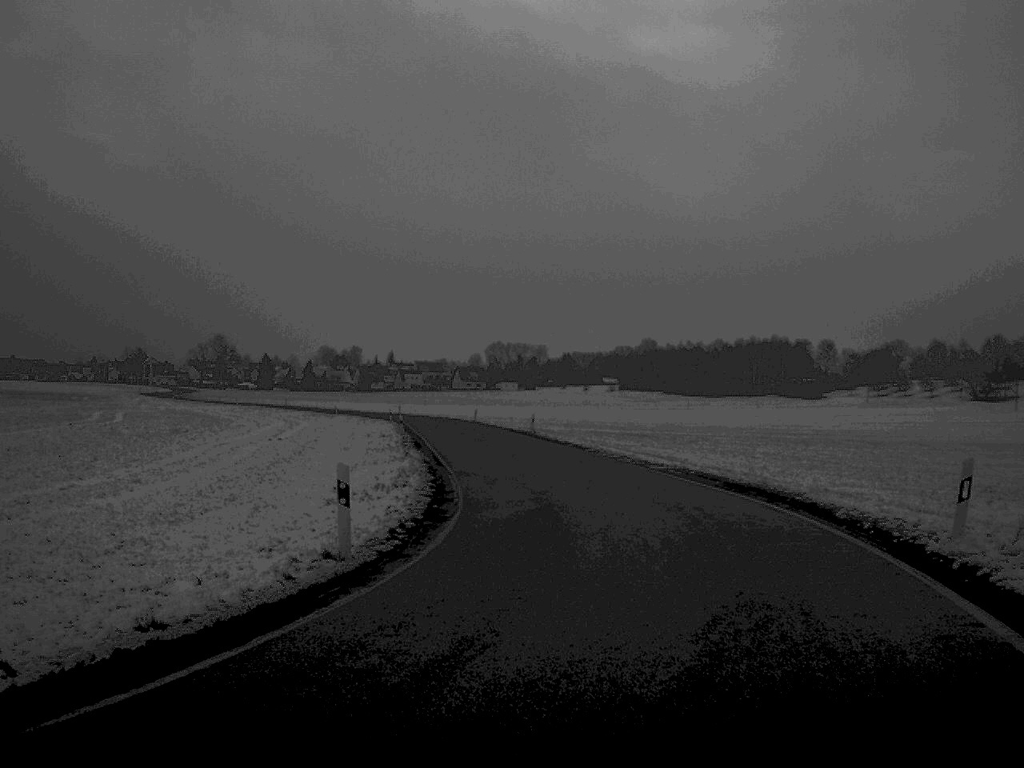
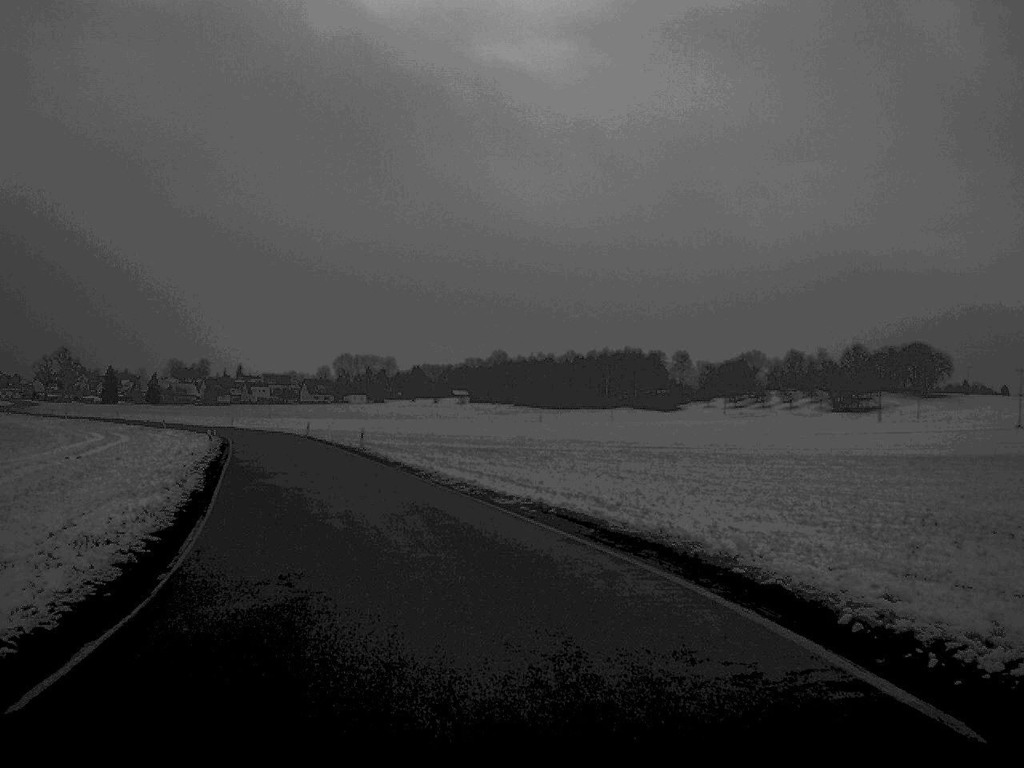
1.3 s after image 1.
(+0.8, +8.6) m; +6°
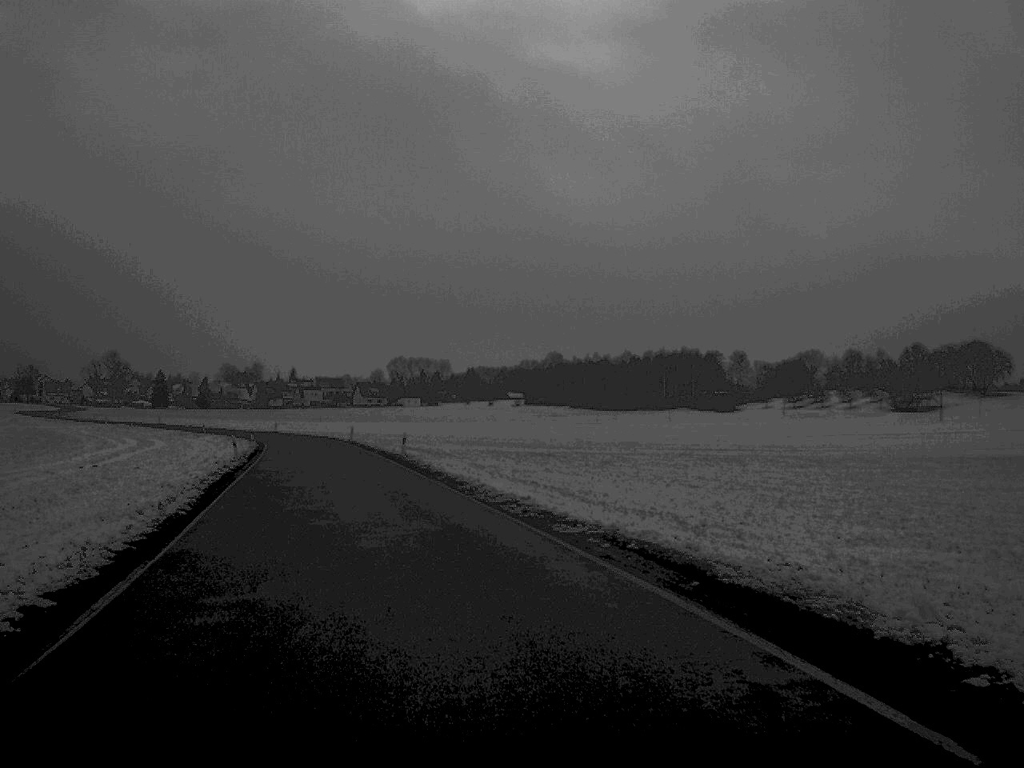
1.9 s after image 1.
(-0.1, +5.5) m; -3°
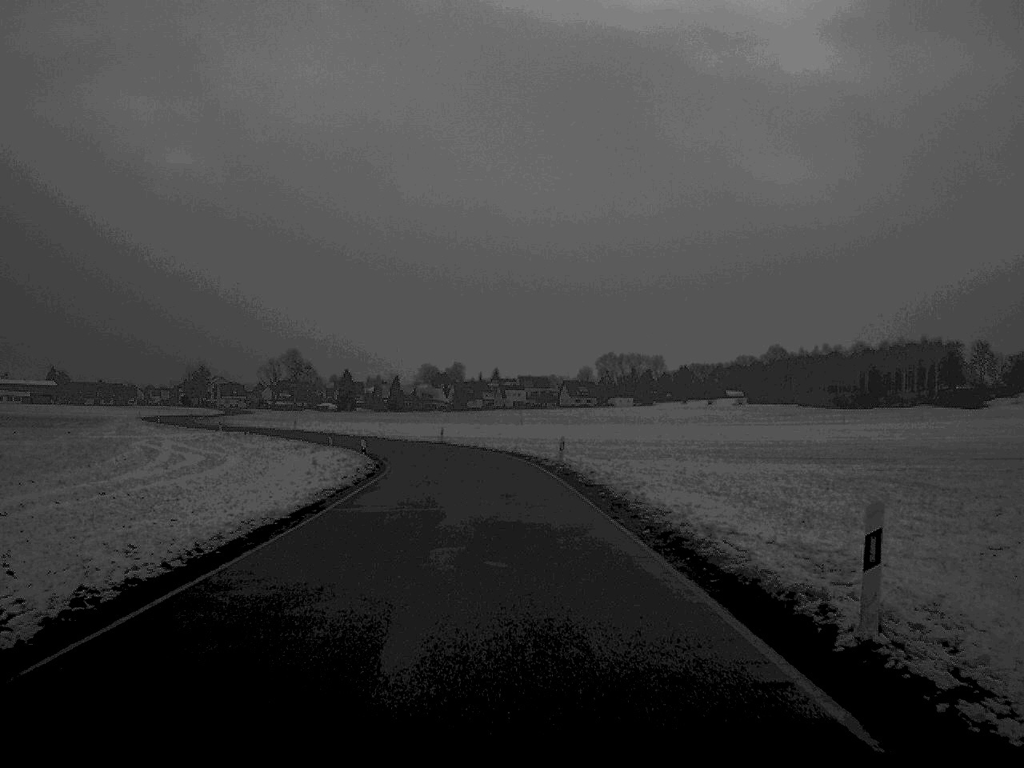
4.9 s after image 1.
(-5.2, +40.1) m; -9°
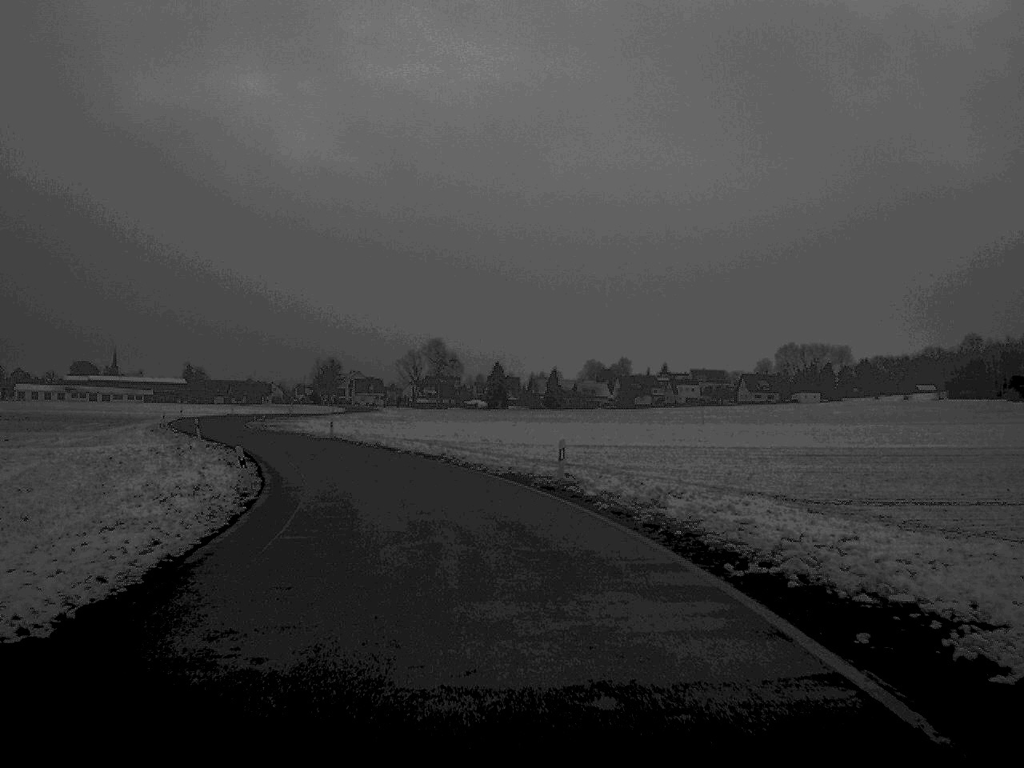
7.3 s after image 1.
(-2.0, +47.6) m; -8°
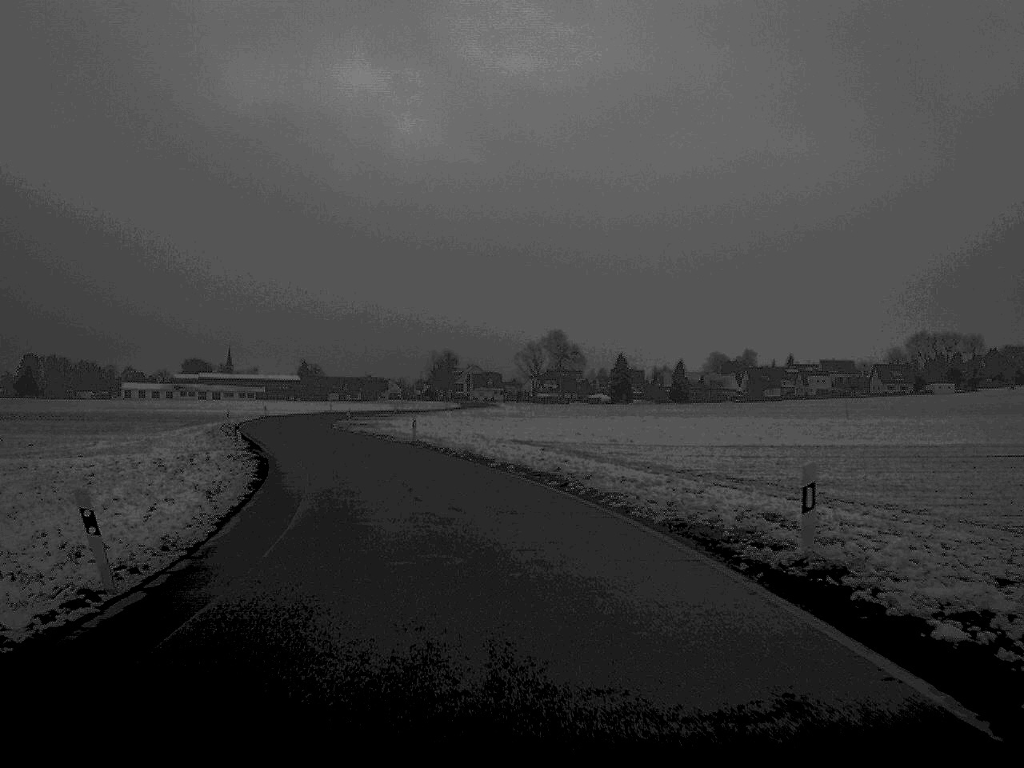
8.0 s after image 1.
(-0.7, +14.9) m; -6°
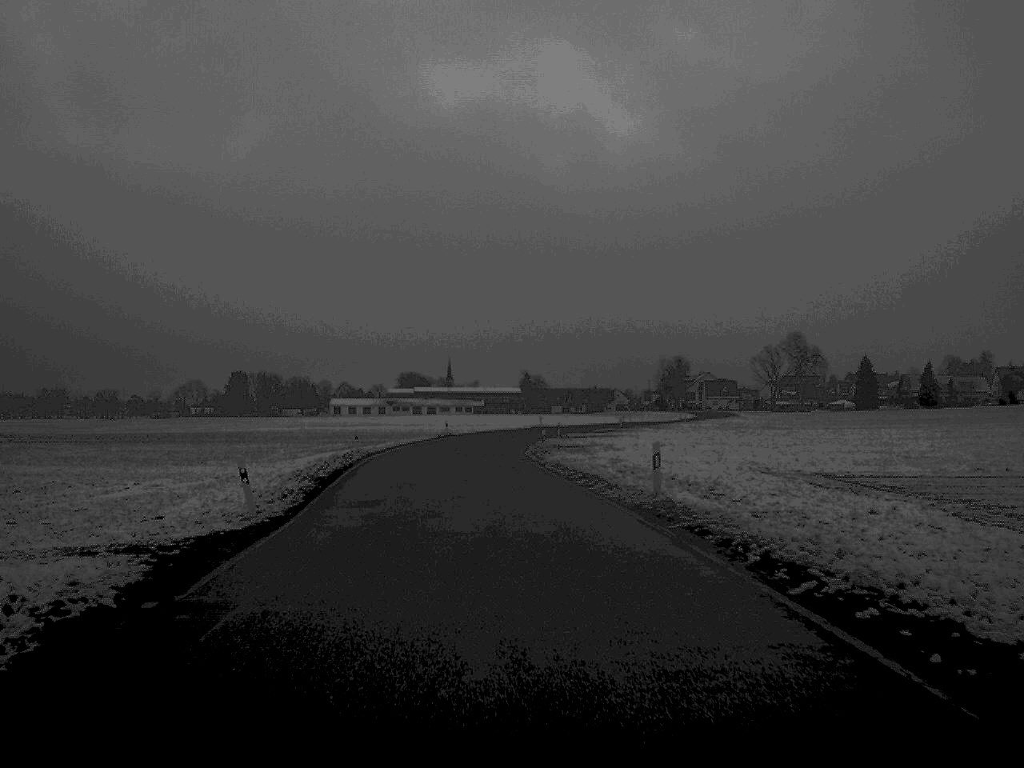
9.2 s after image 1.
(-2.6, +27.5) m; -10°
